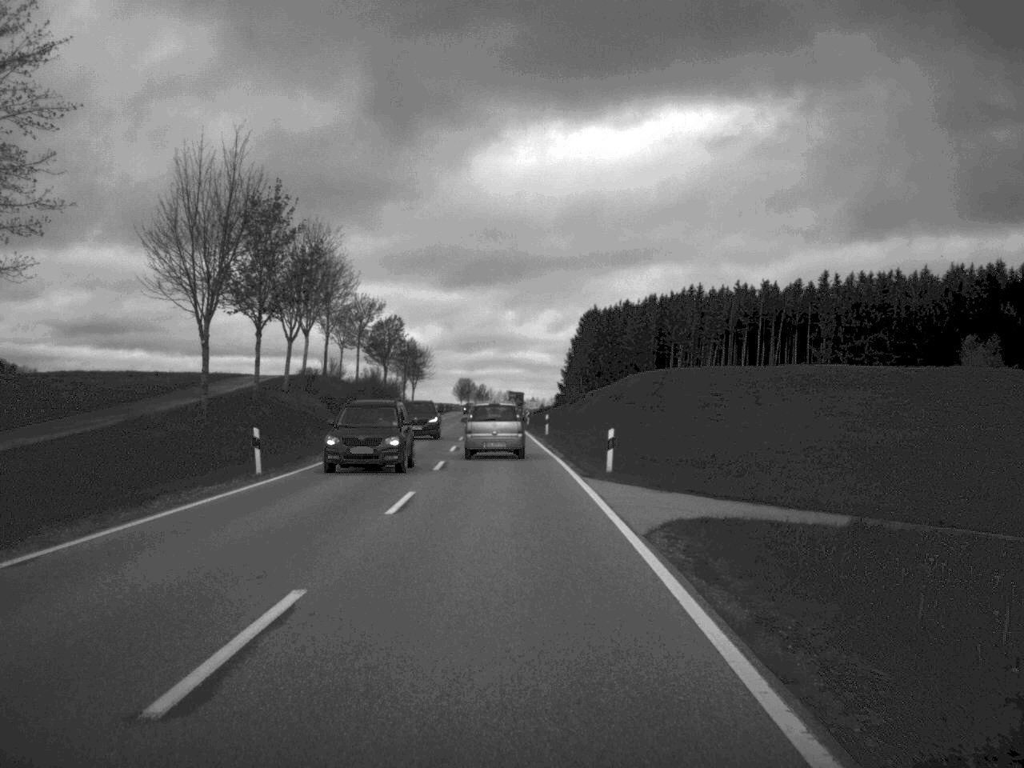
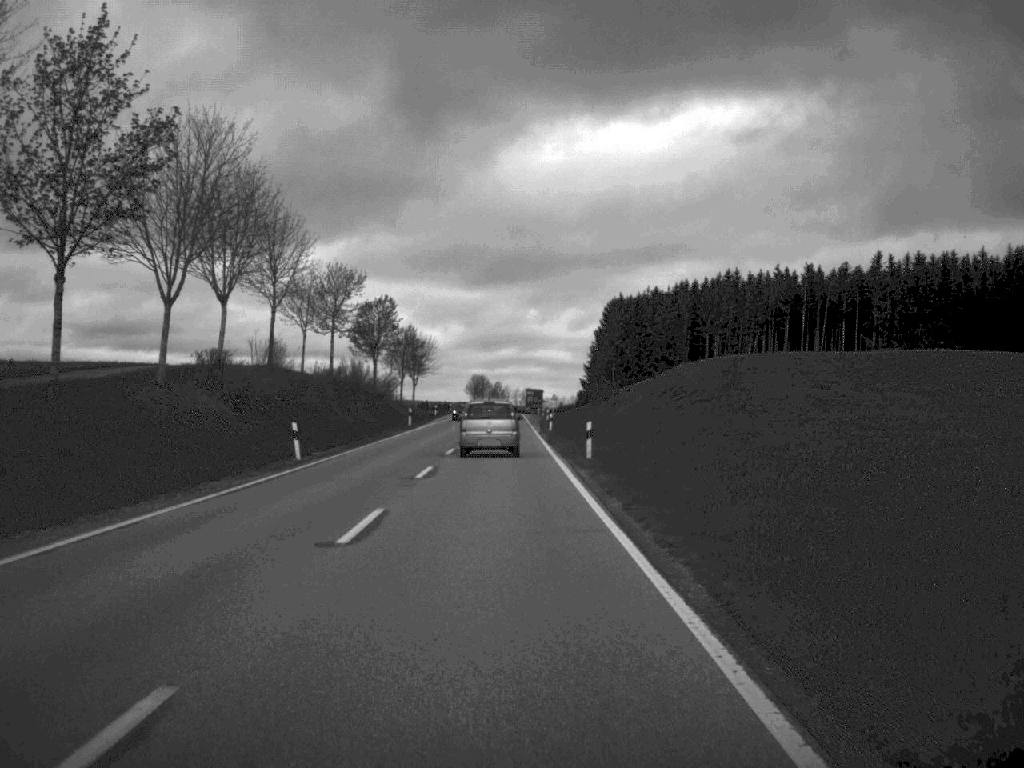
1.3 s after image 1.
(-0.2, +27.1) m; -1°
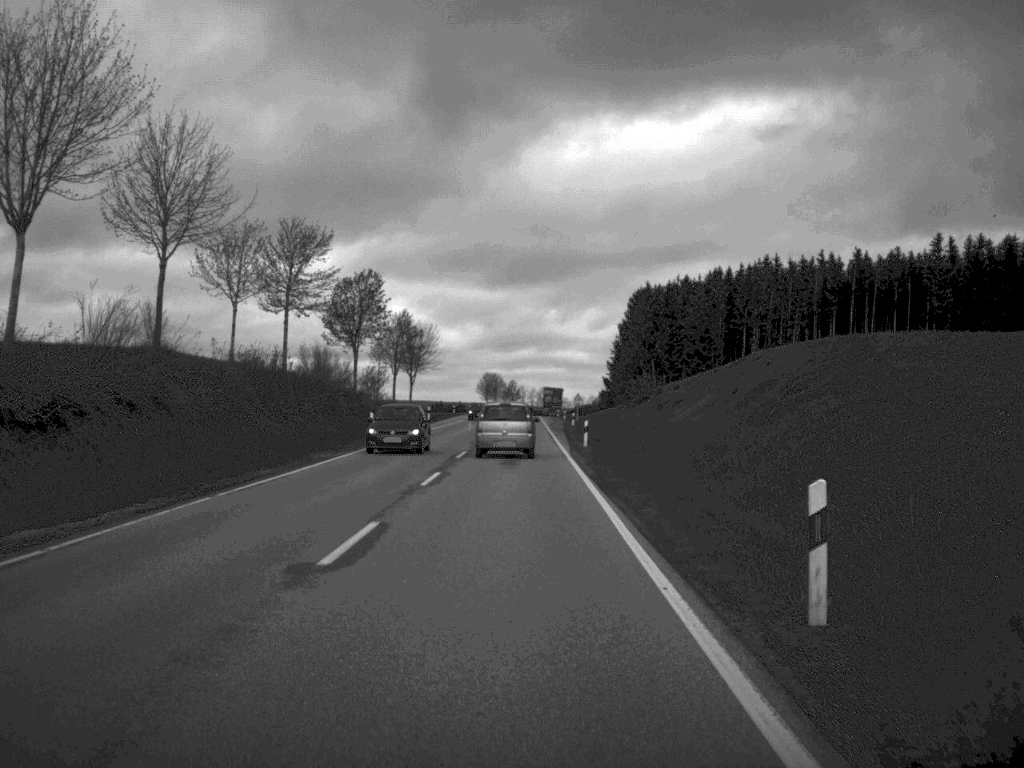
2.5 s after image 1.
(-0.2, +25.1) m; -1°
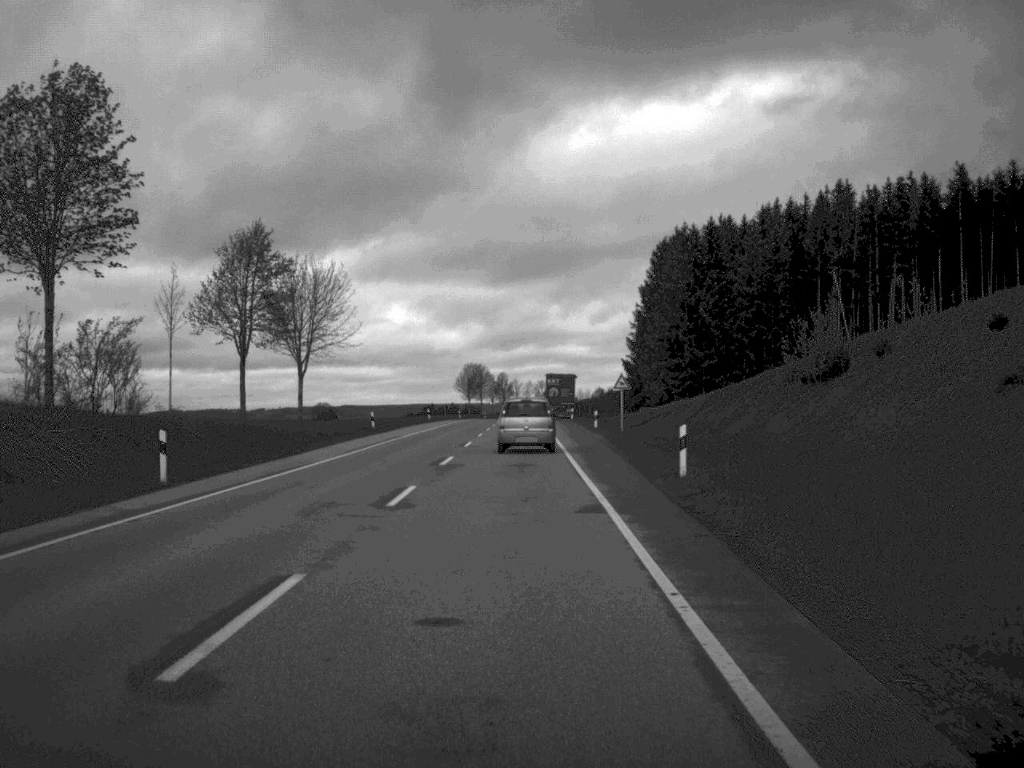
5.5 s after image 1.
(+0.1, +63.4) m; 0°
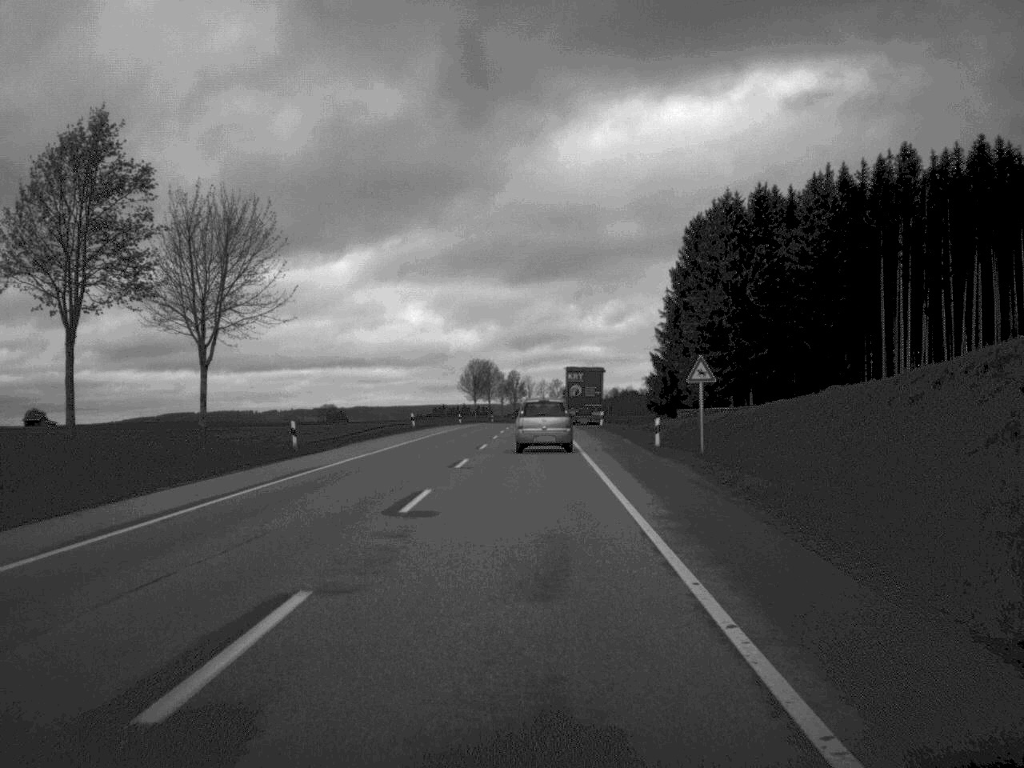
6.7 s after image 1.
(-0.1, +24.4) m; -1°
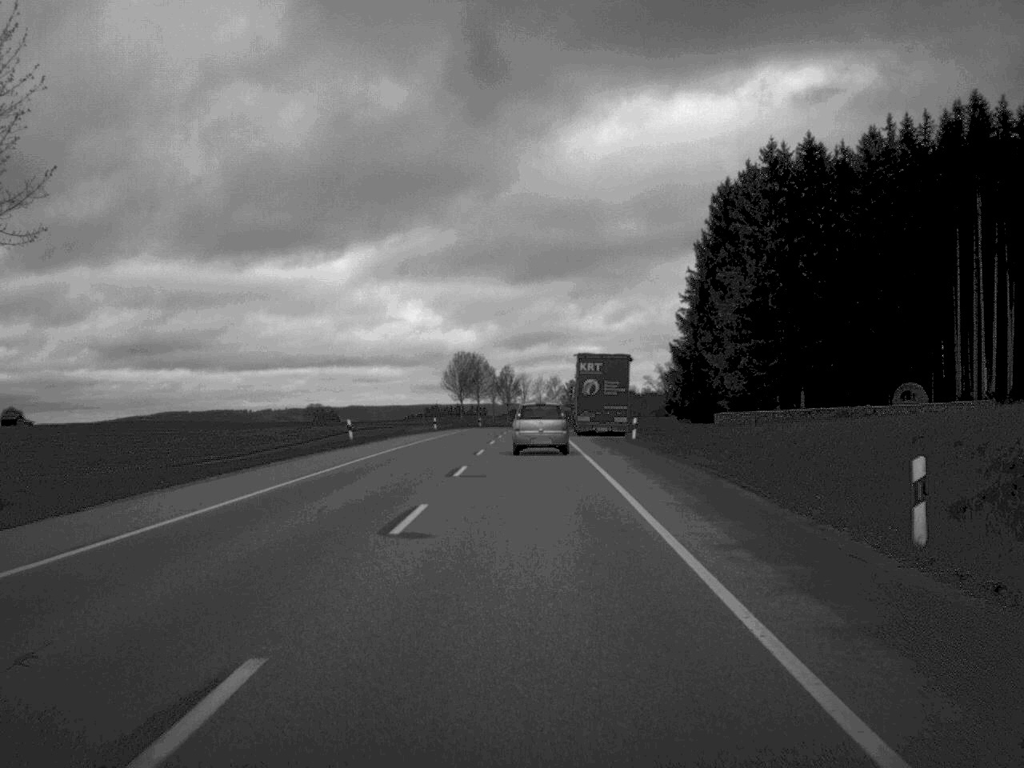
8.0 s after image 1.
(0.0, +25.9) m; 0°
